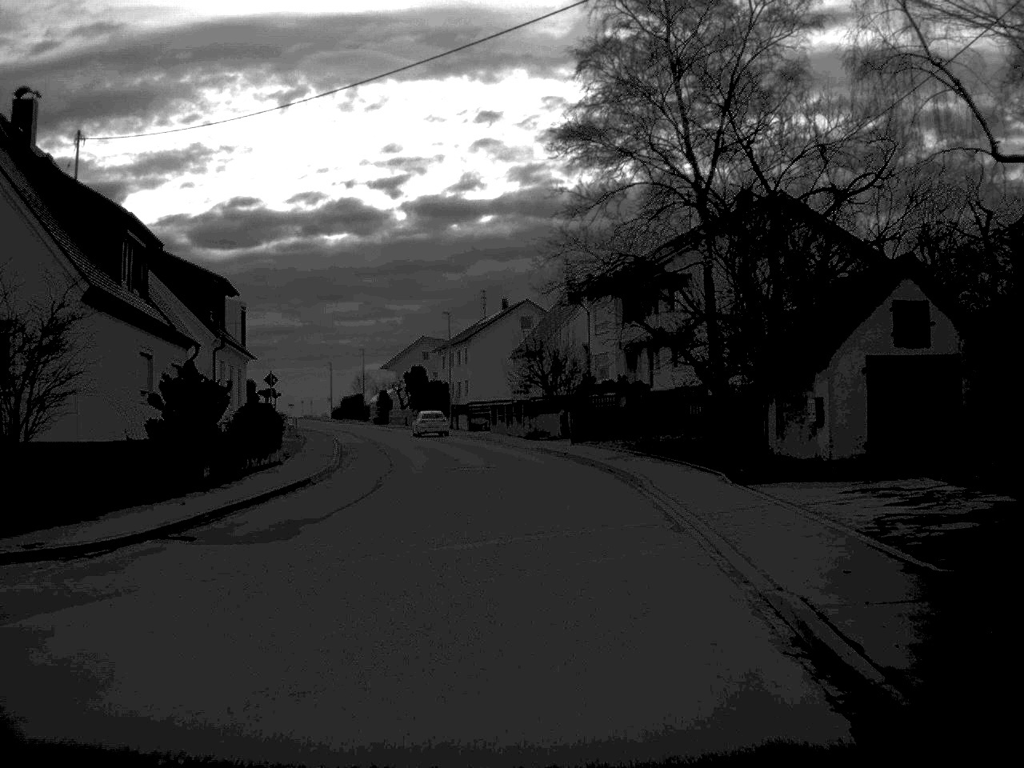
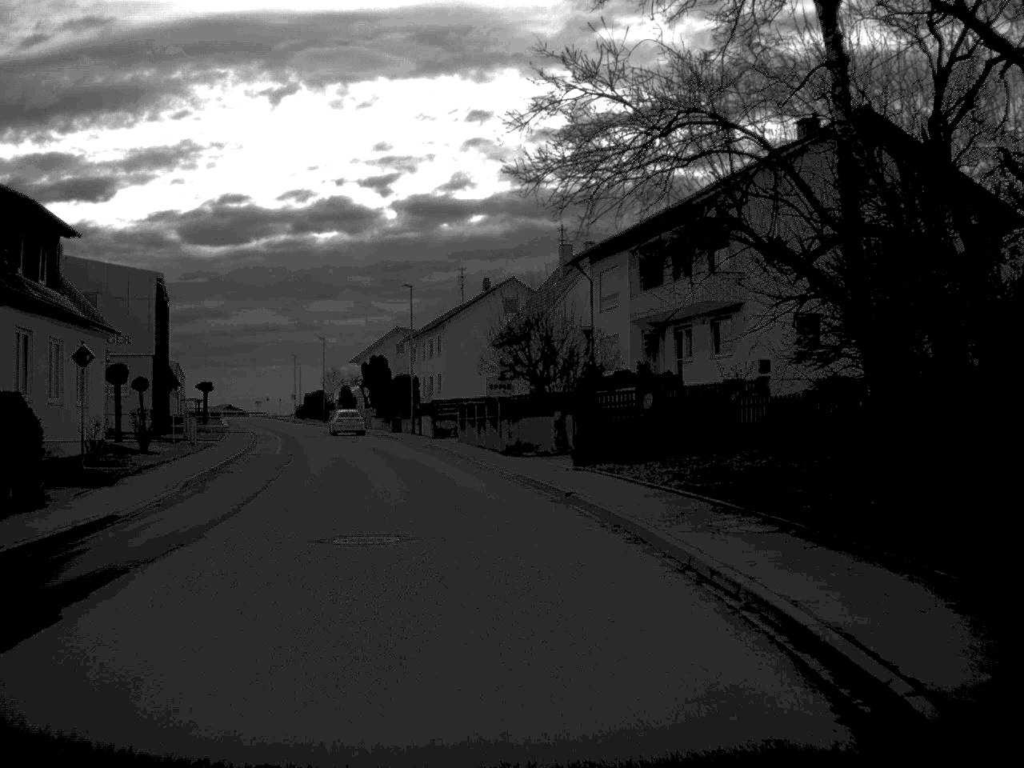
(+0.3, +18.4) m; 0°
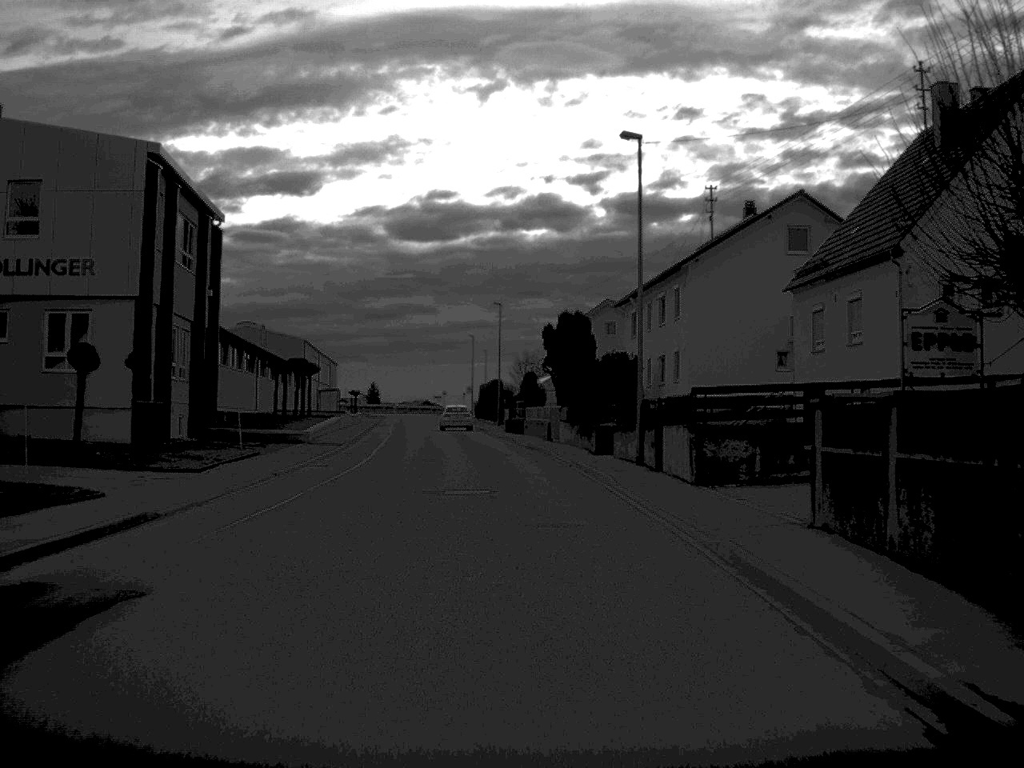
(-3.4, +36.1) m; -9°
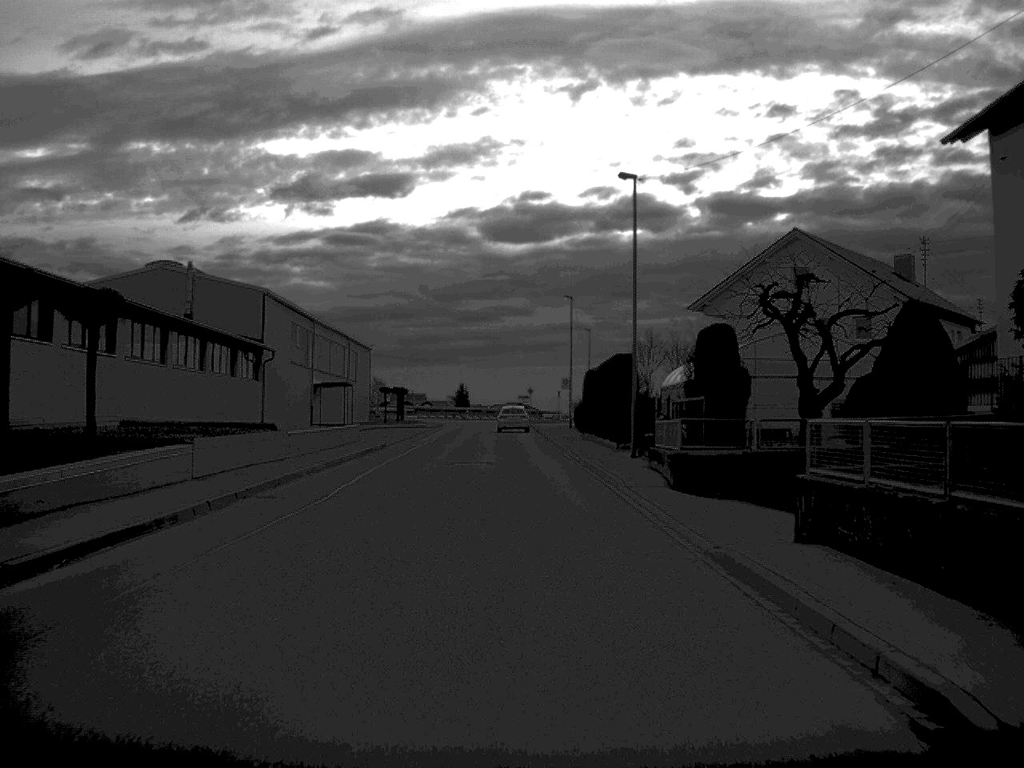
(-1.8, +45.2) m; -4°
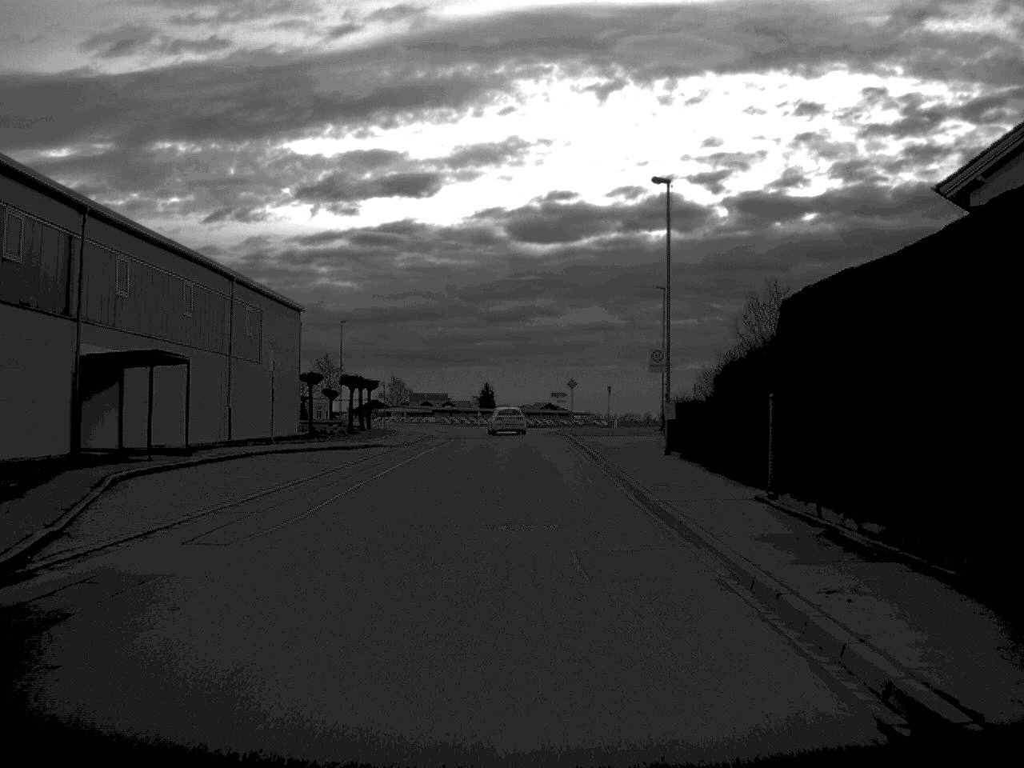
(-0.4, +38.9) m; -1°
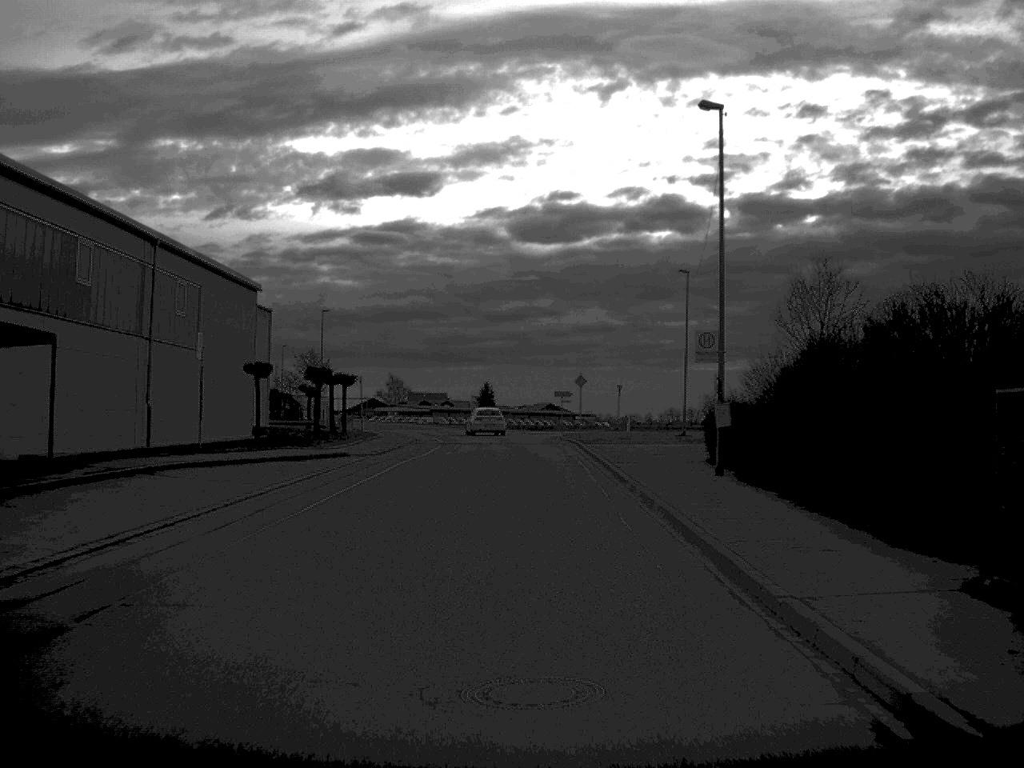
(0.0, +9.3) m; 0°
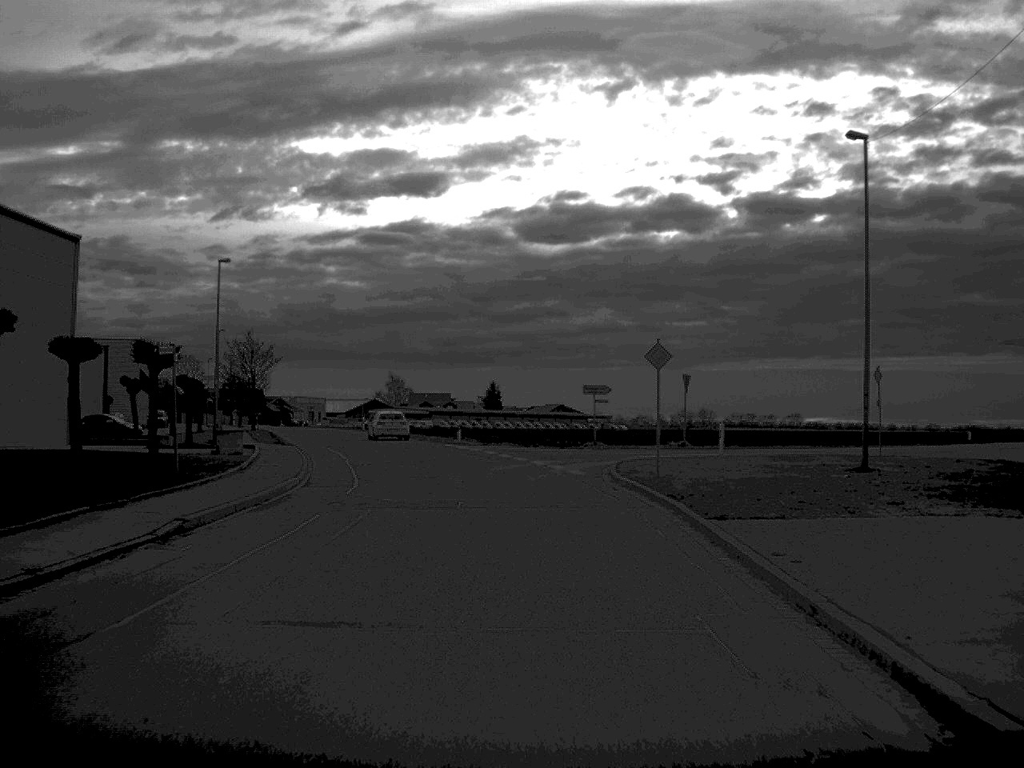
(-0.1, +30.6) m; 0°
